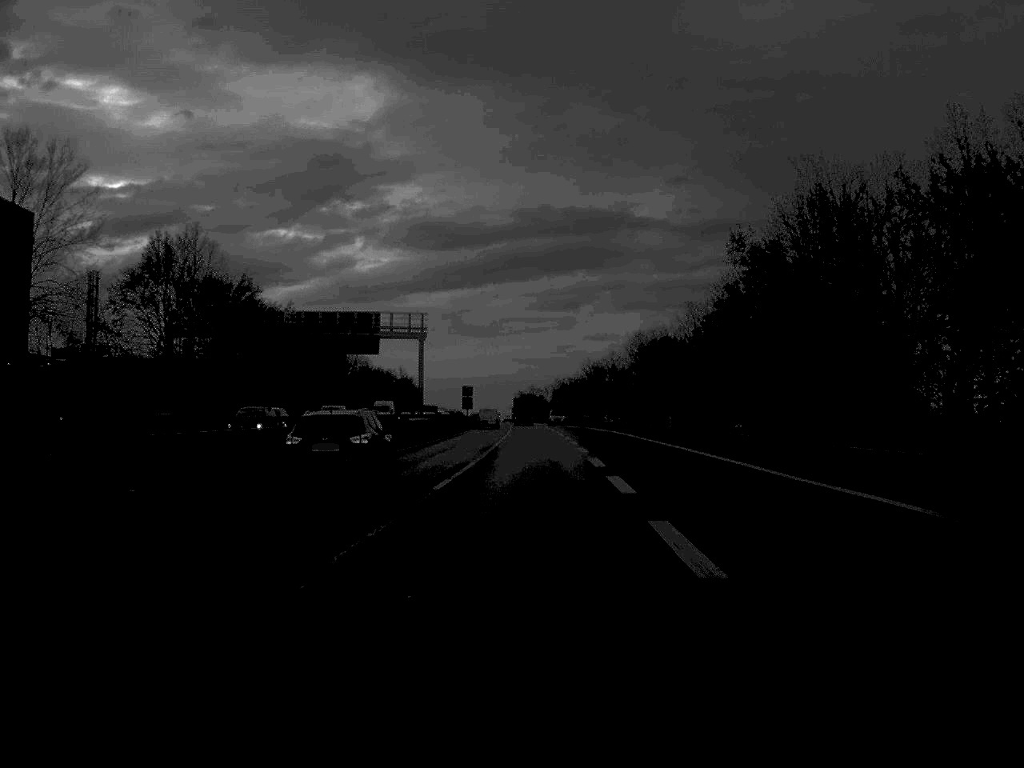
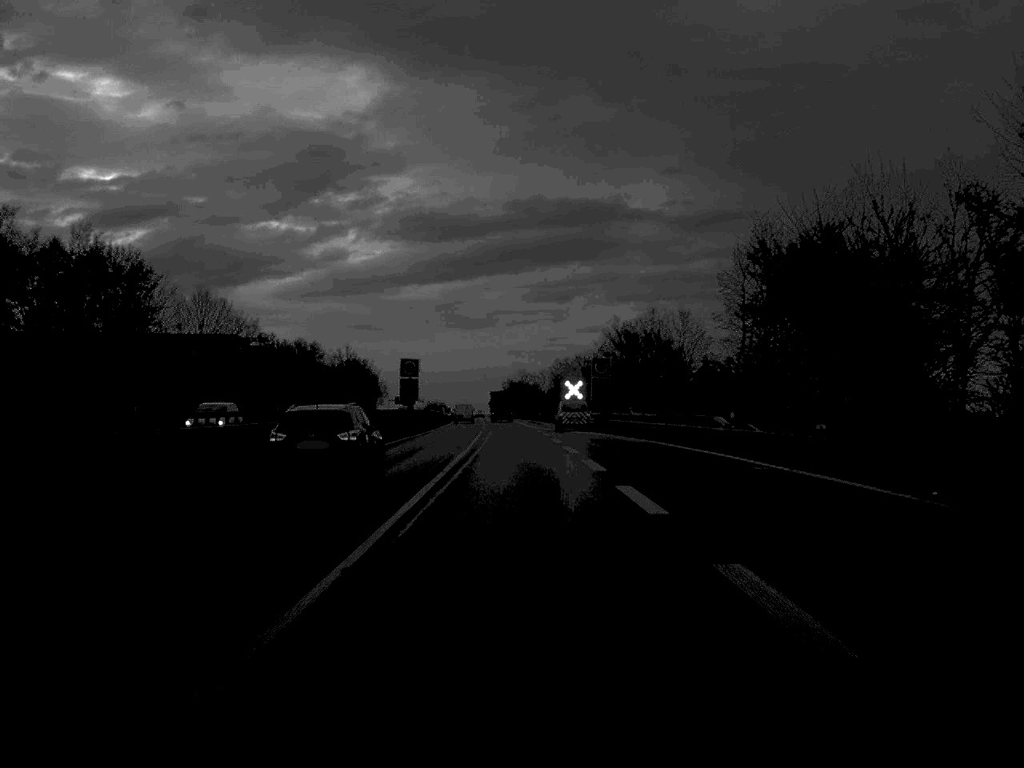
(+0.4, +77.4) m; 0°
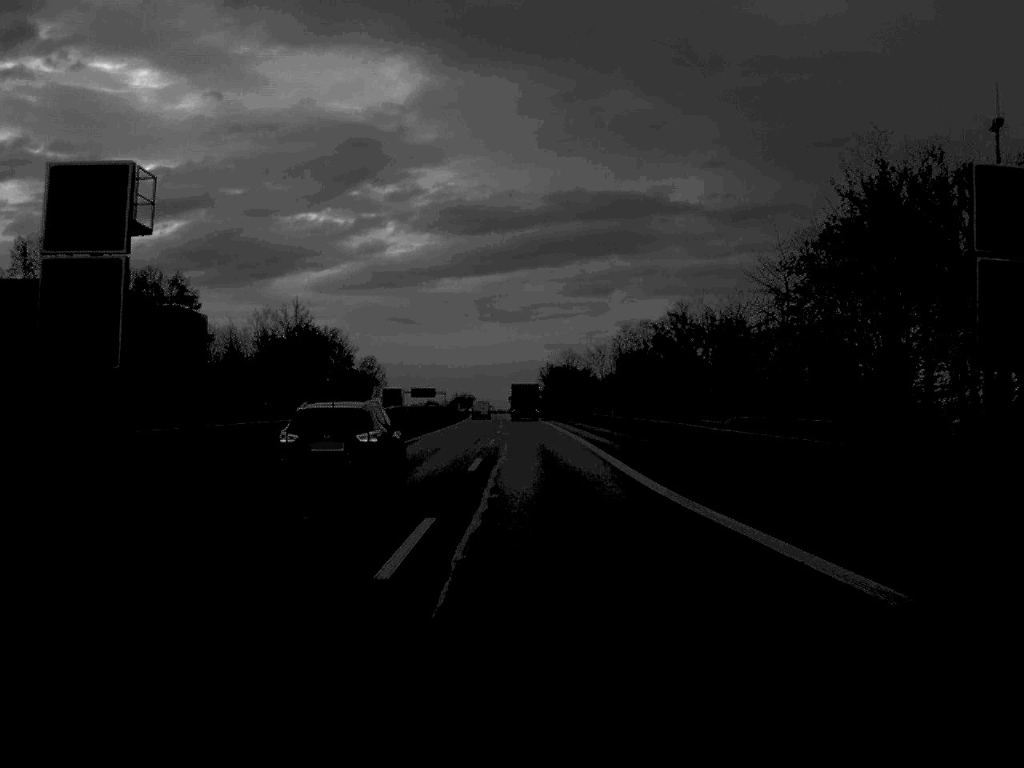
(-1.4, +80.8) m; -2°
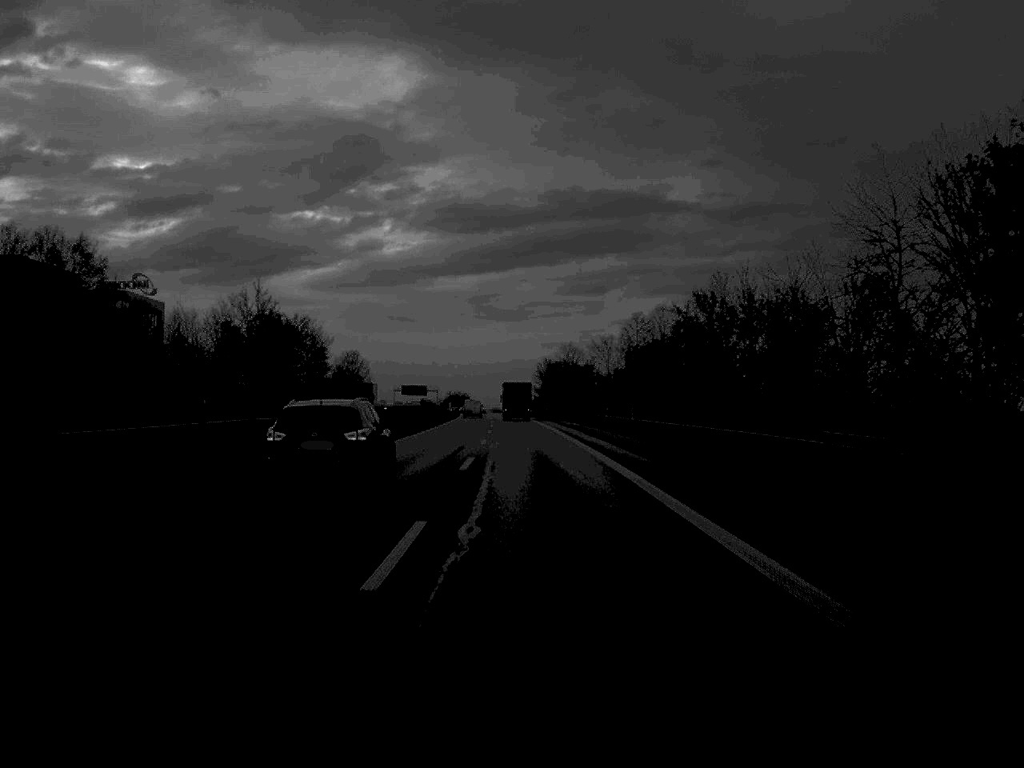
(0.0, +18.9) m; 0°
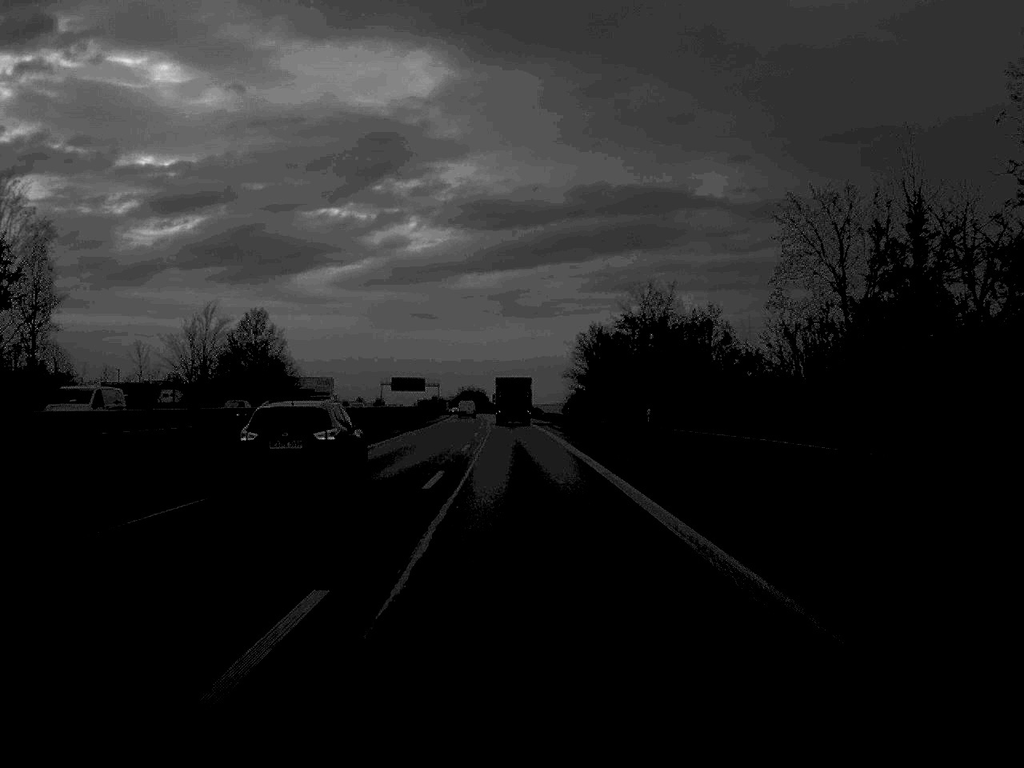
(-0.9, +96.9) m; -1°
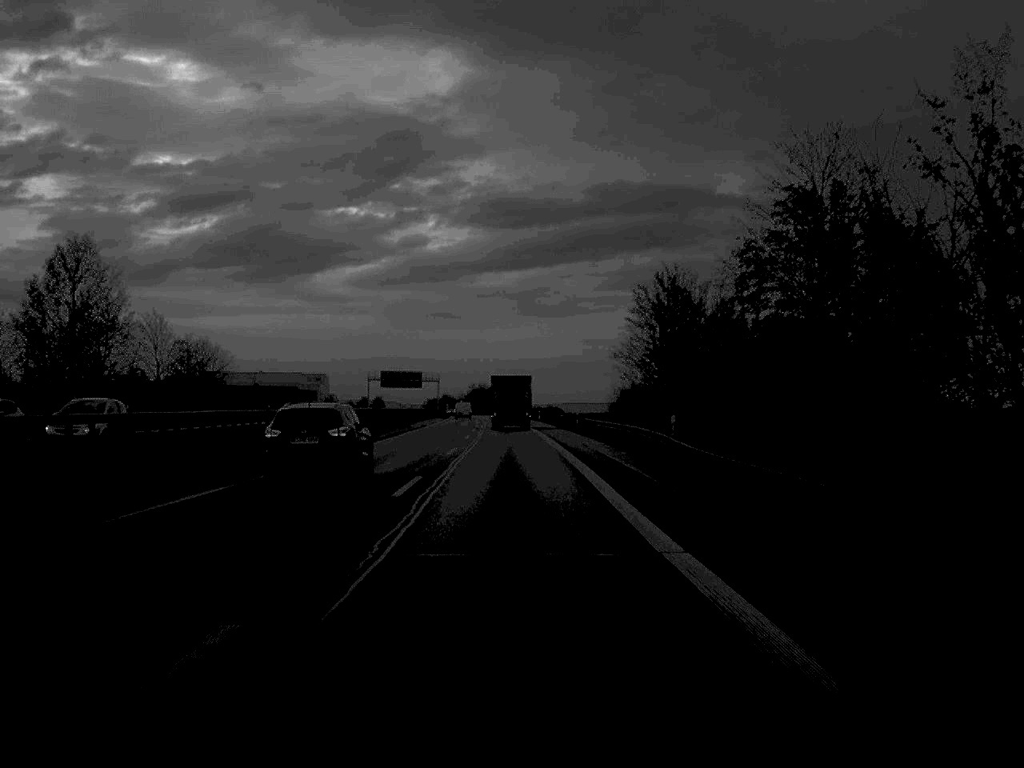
(-0.3, +56.2) m; -1°
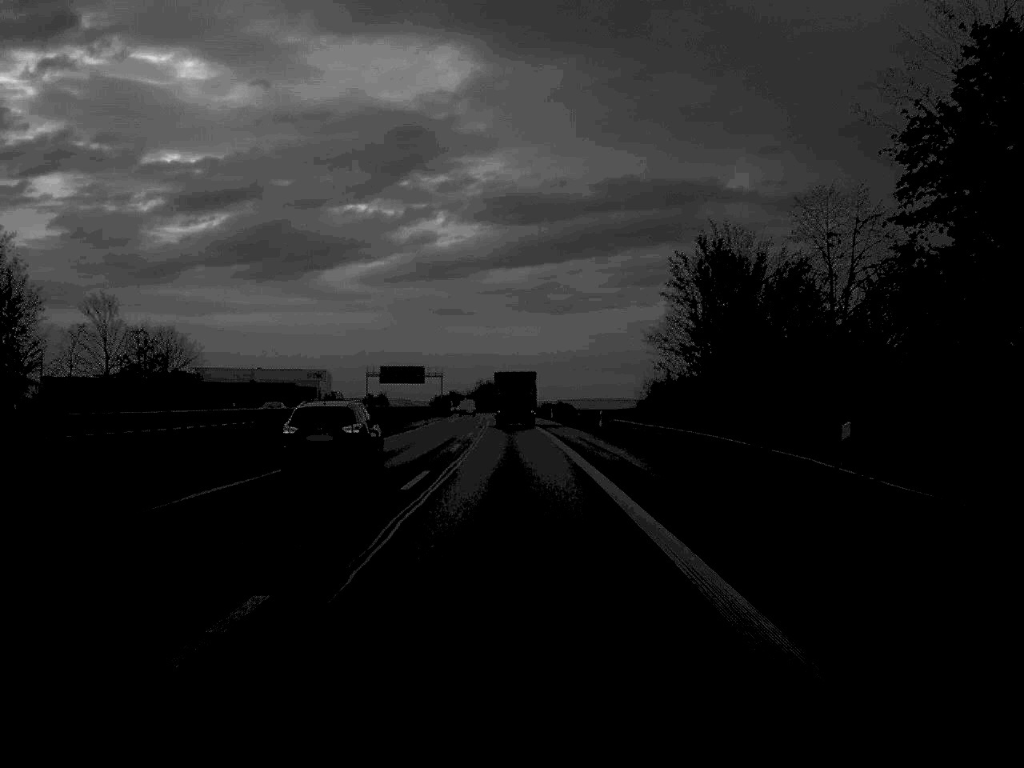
(-0.1, +16.8) m; 0°
